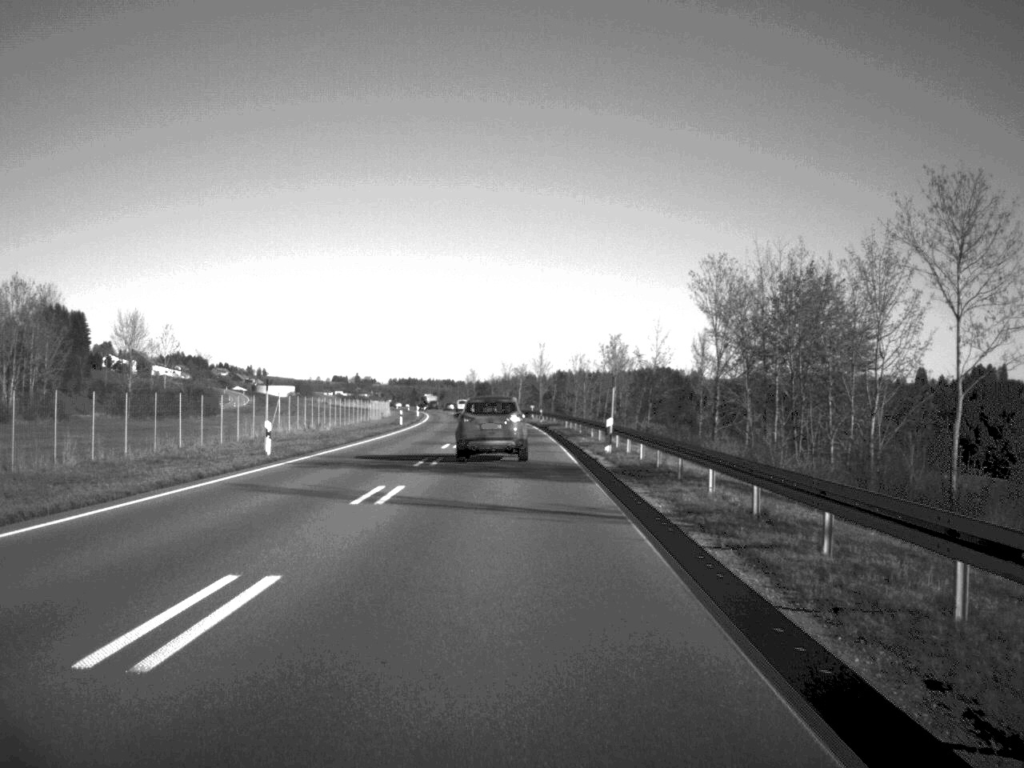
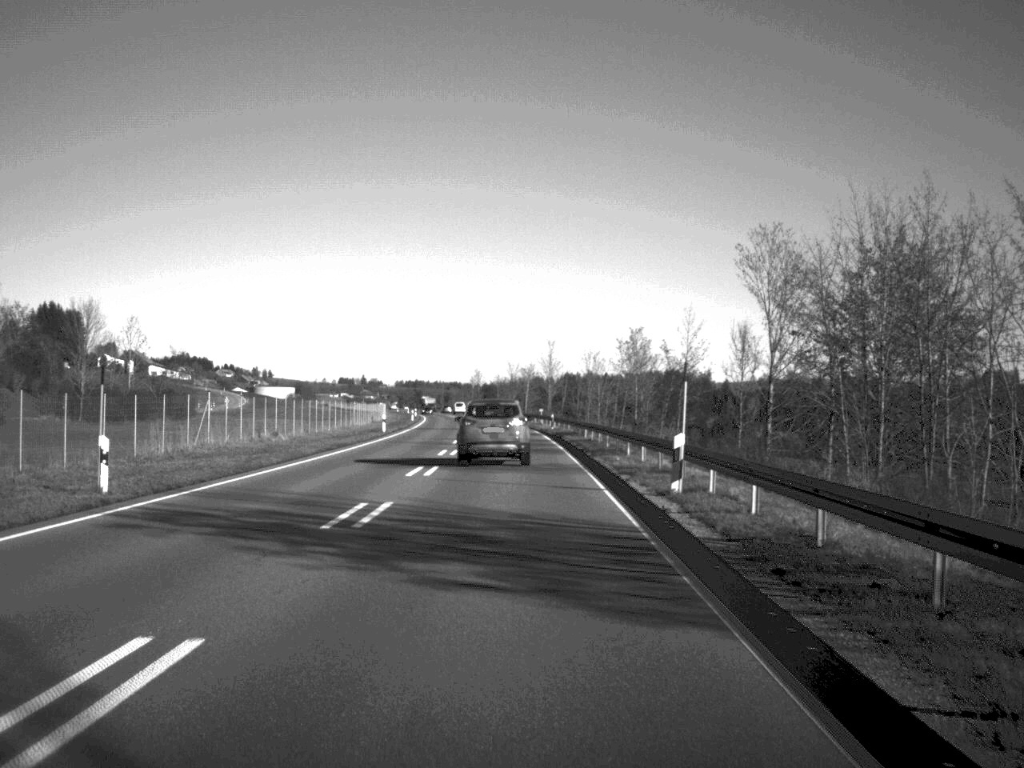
(0.0, +15.2) m; 0°
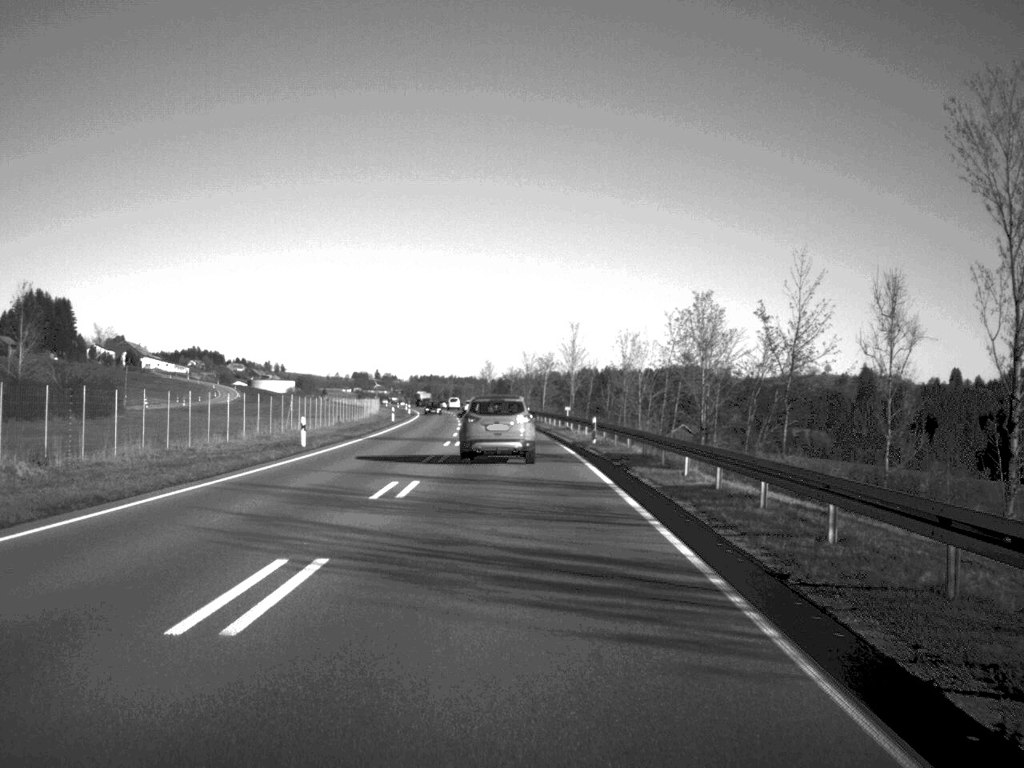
(-0.2, +31.5) m; -1°
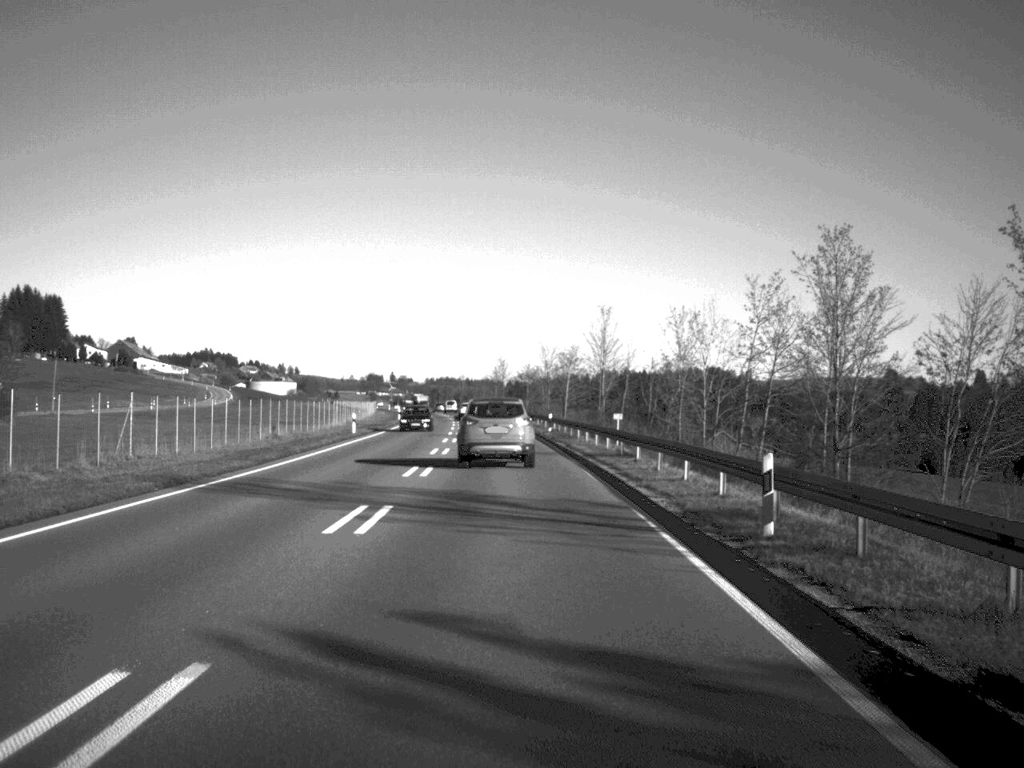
(-0.2, +29.1) m; -1°
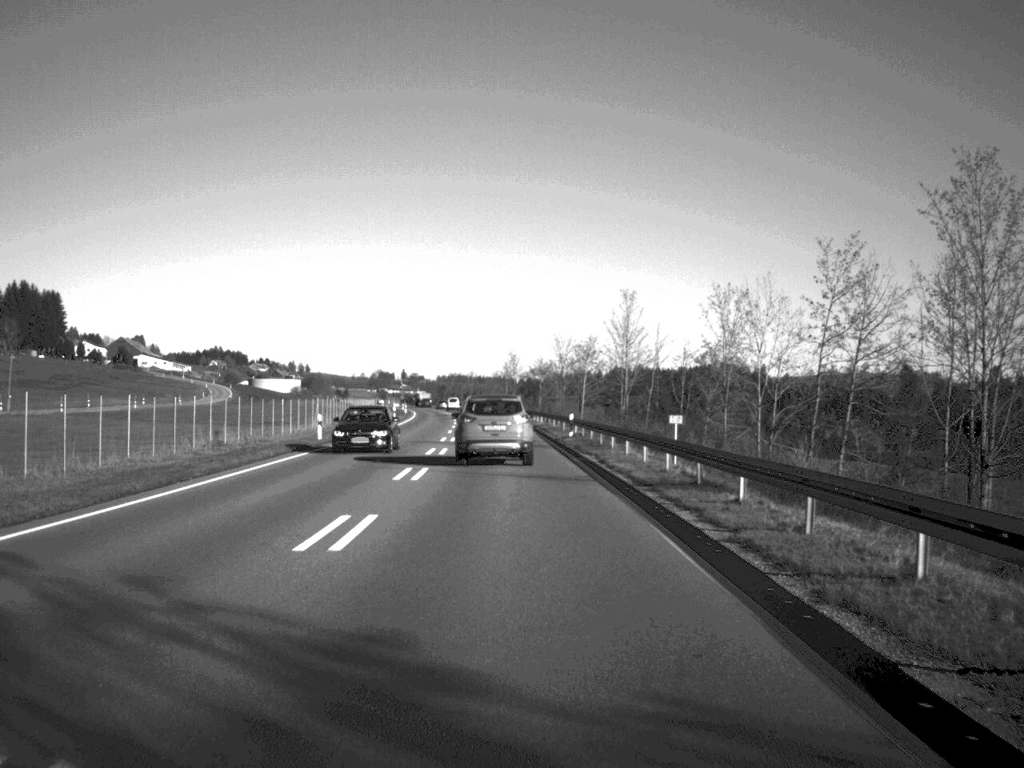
(-0.1, +14.1) m; -1°
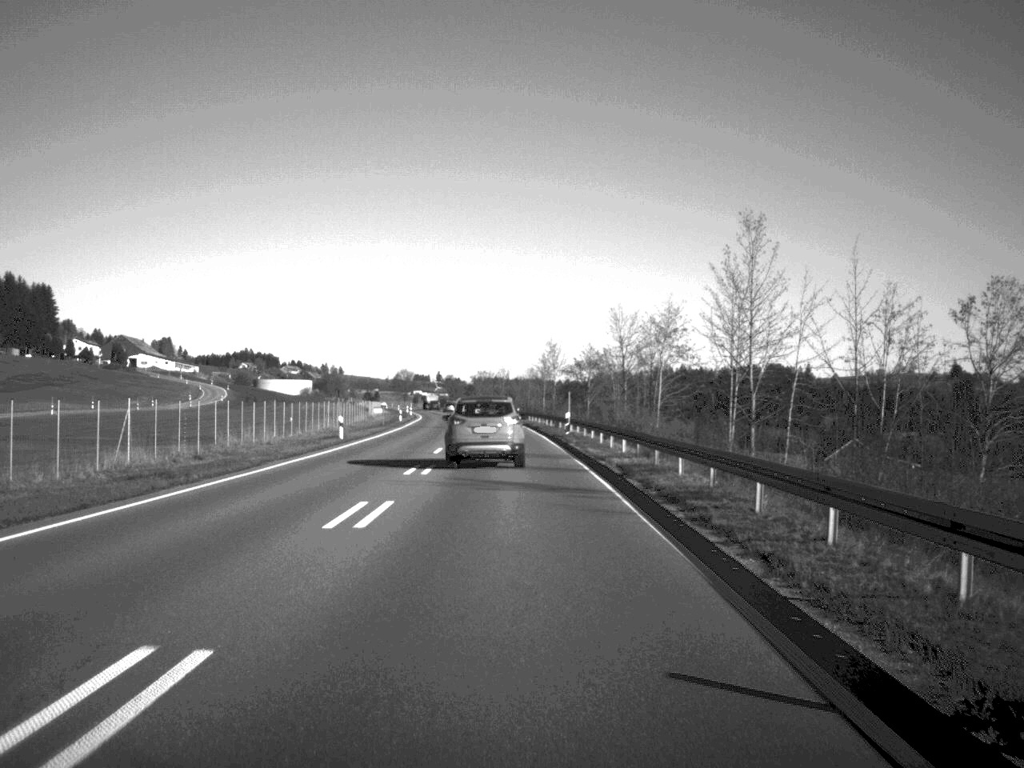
(-0.7, +45.1) m; -2°
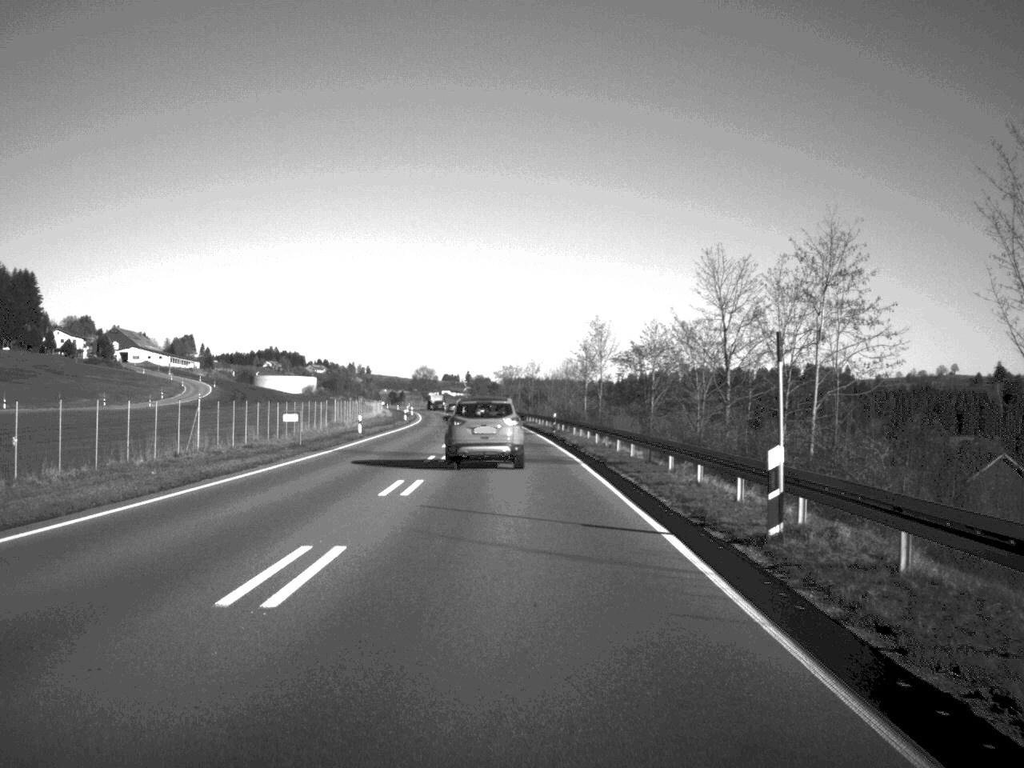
(-0.5, +41.9) m; -1°
